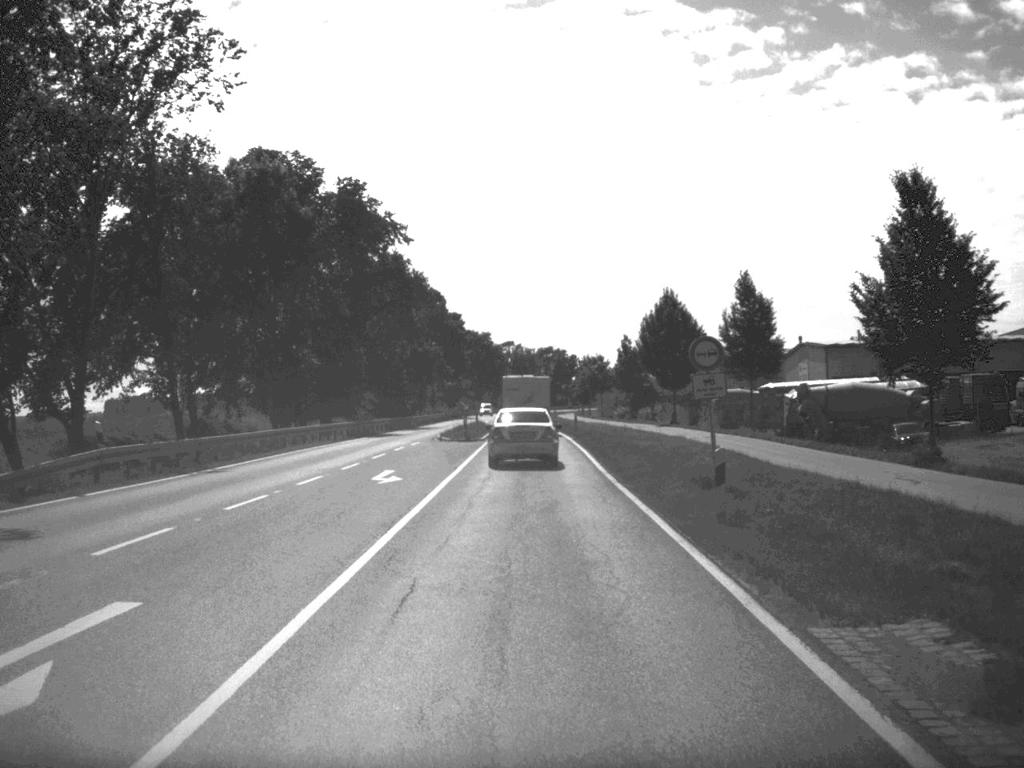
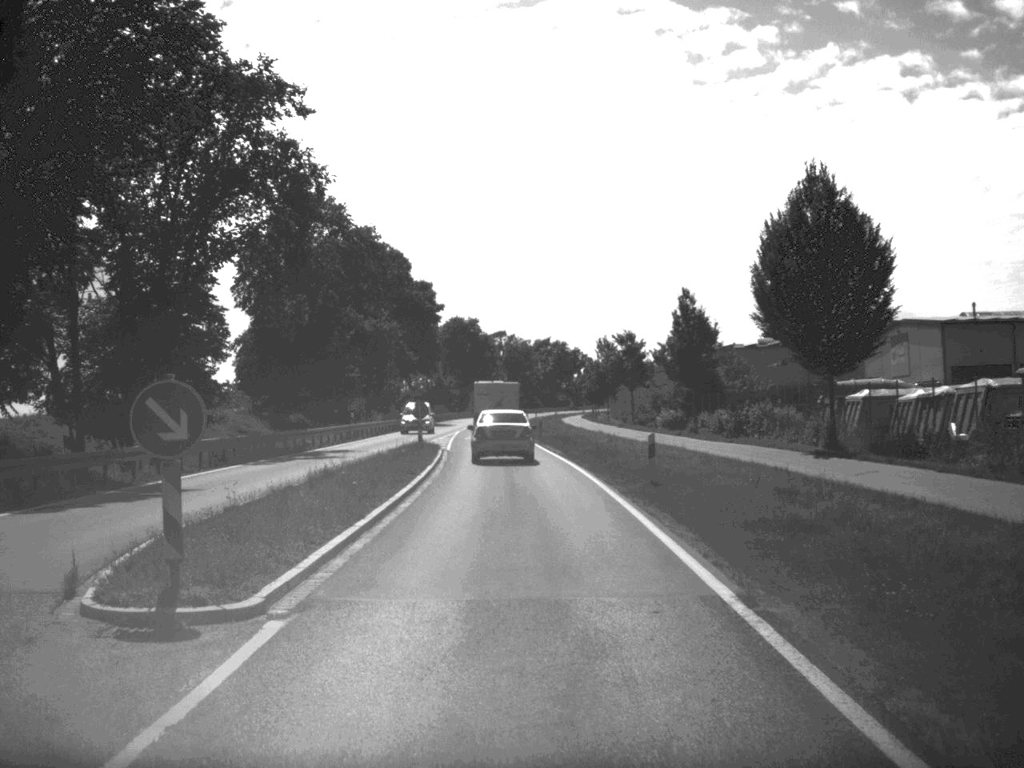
(+0.1, +42.3) m; 0°
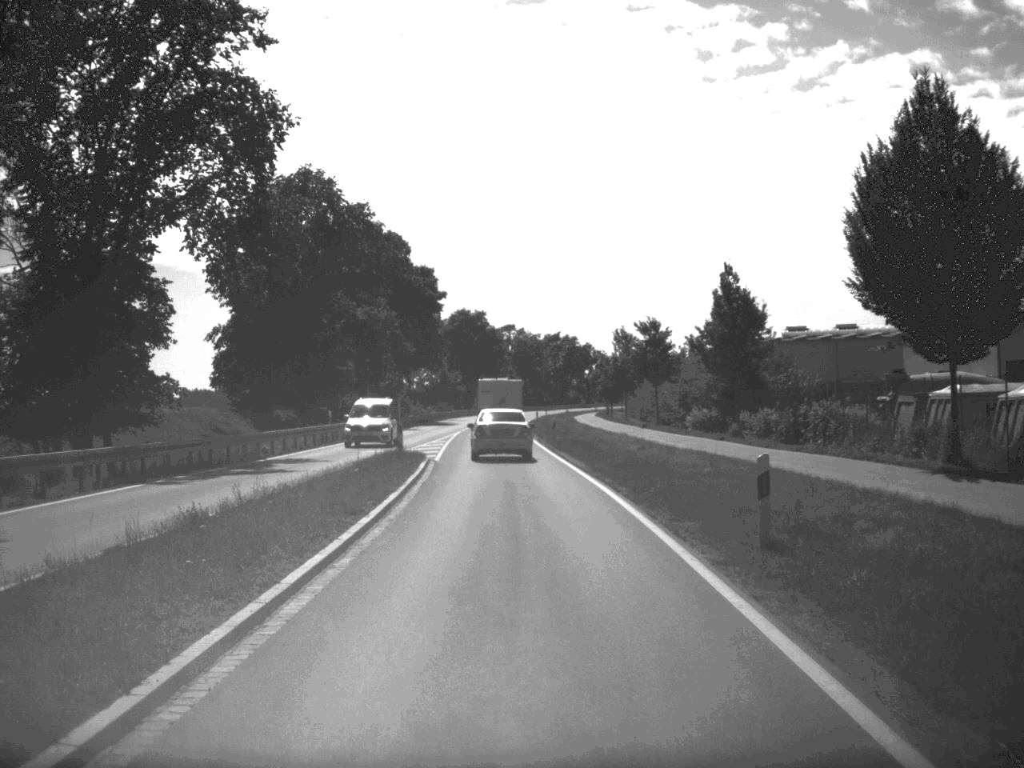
(0.0, +10.1) m; 0°
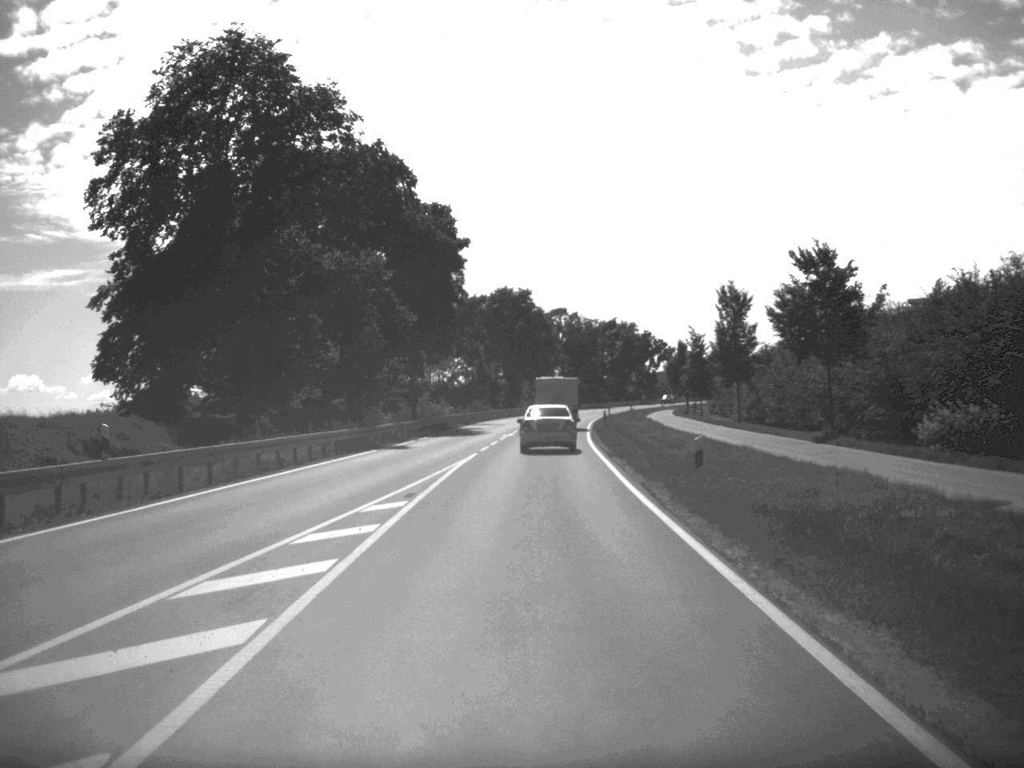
(-0.7, +33.5) m; -2°
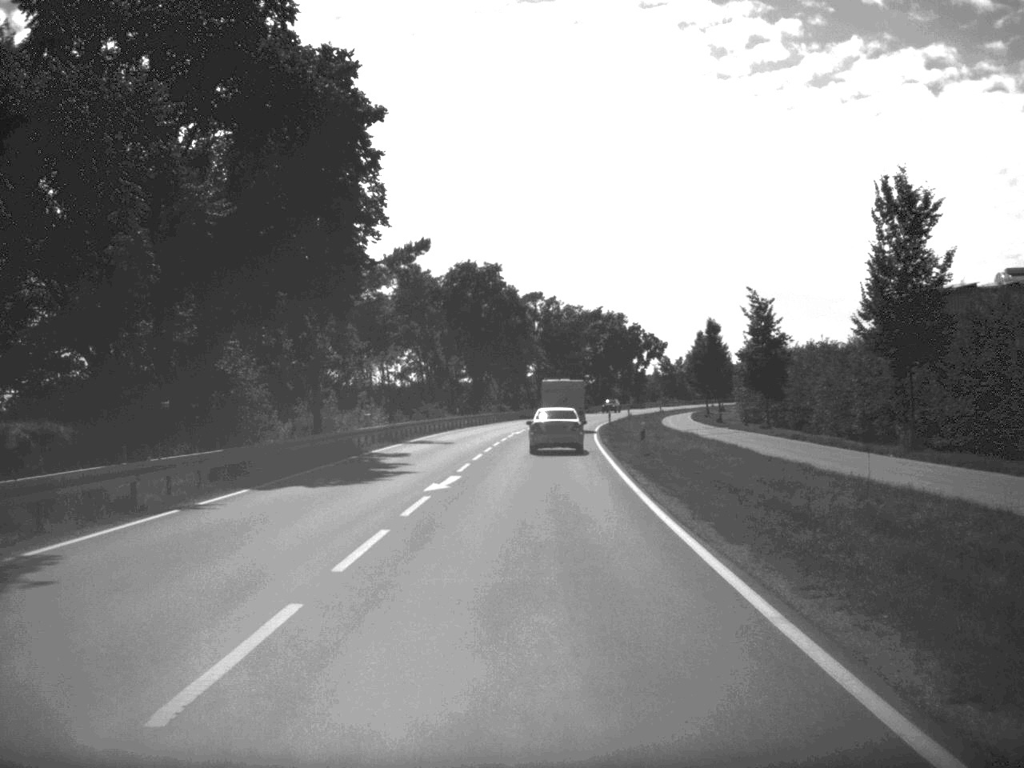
(+0.2, +33.8) m; +1°
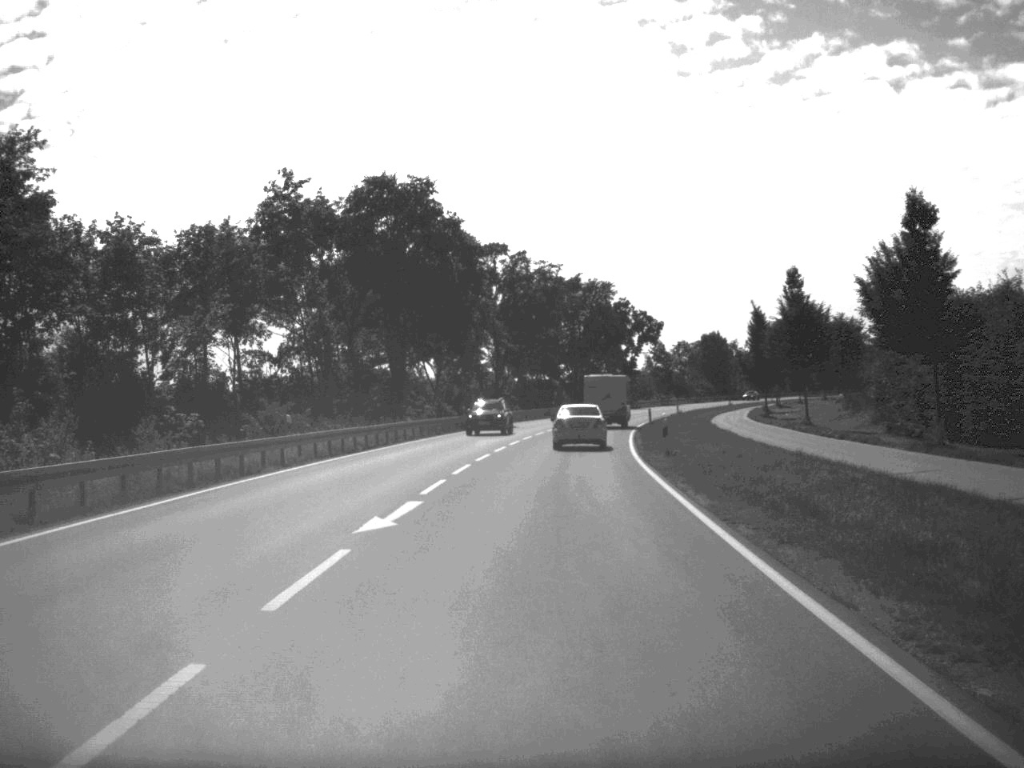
(+0.7, +49.7) m; +2°
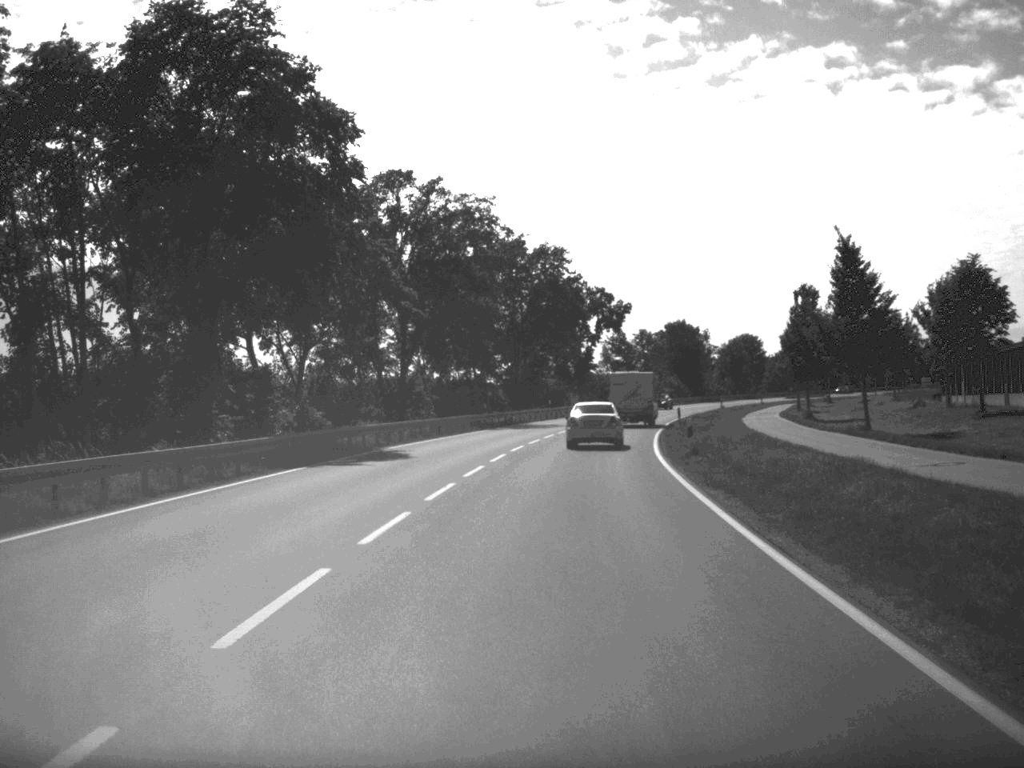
(+0.9, +36.8) m; +3°
